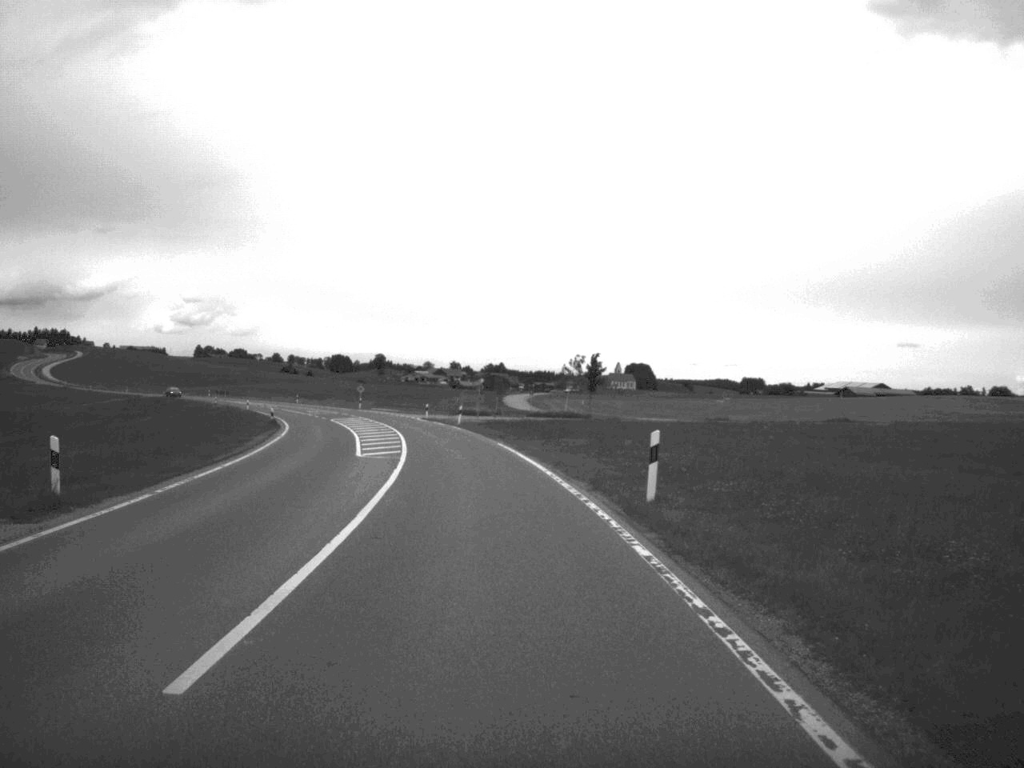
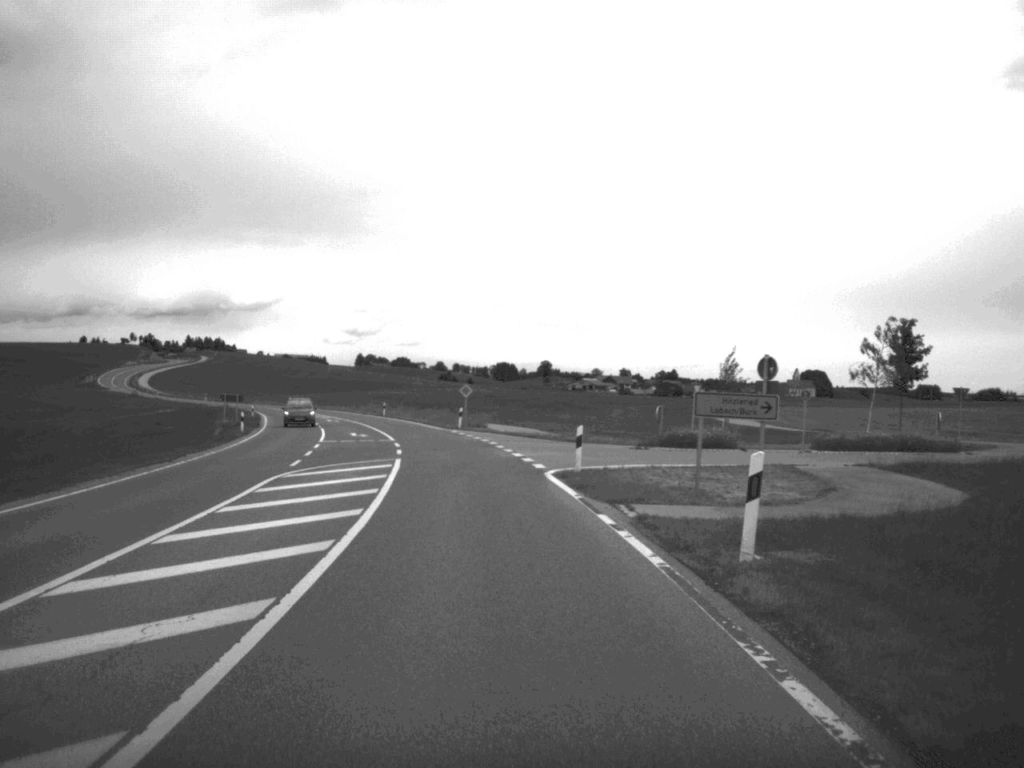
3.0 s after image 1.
(-4.0, +57.9) m; -8°
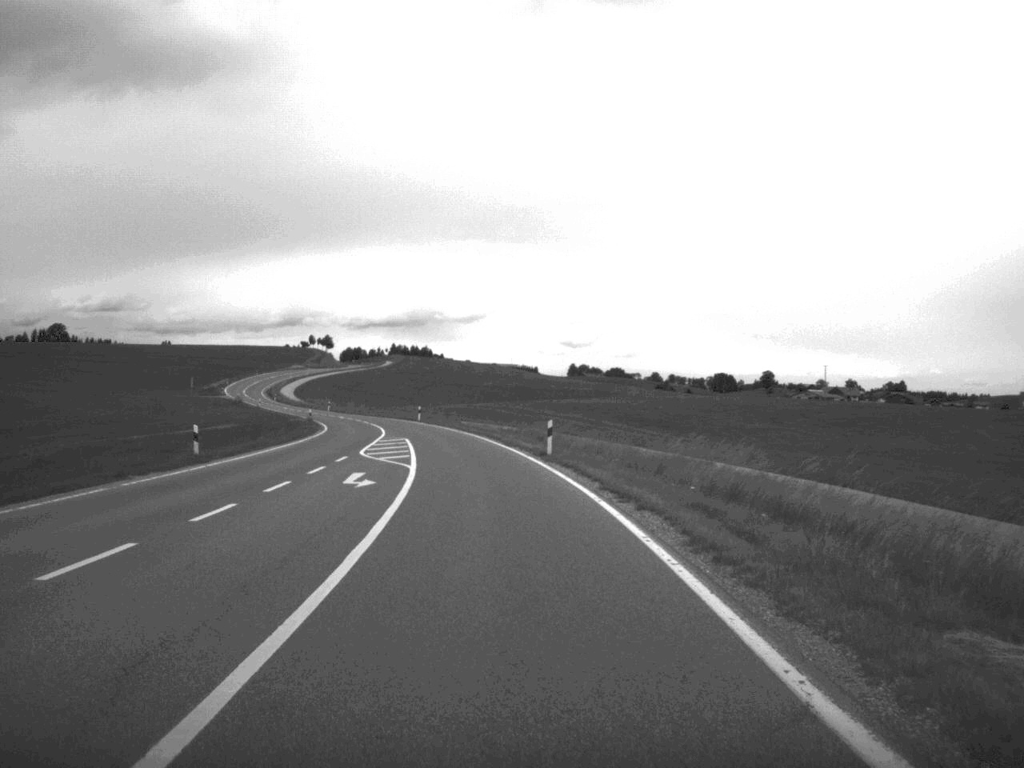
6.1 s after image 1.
(-5.2, +60.9) m; -10°
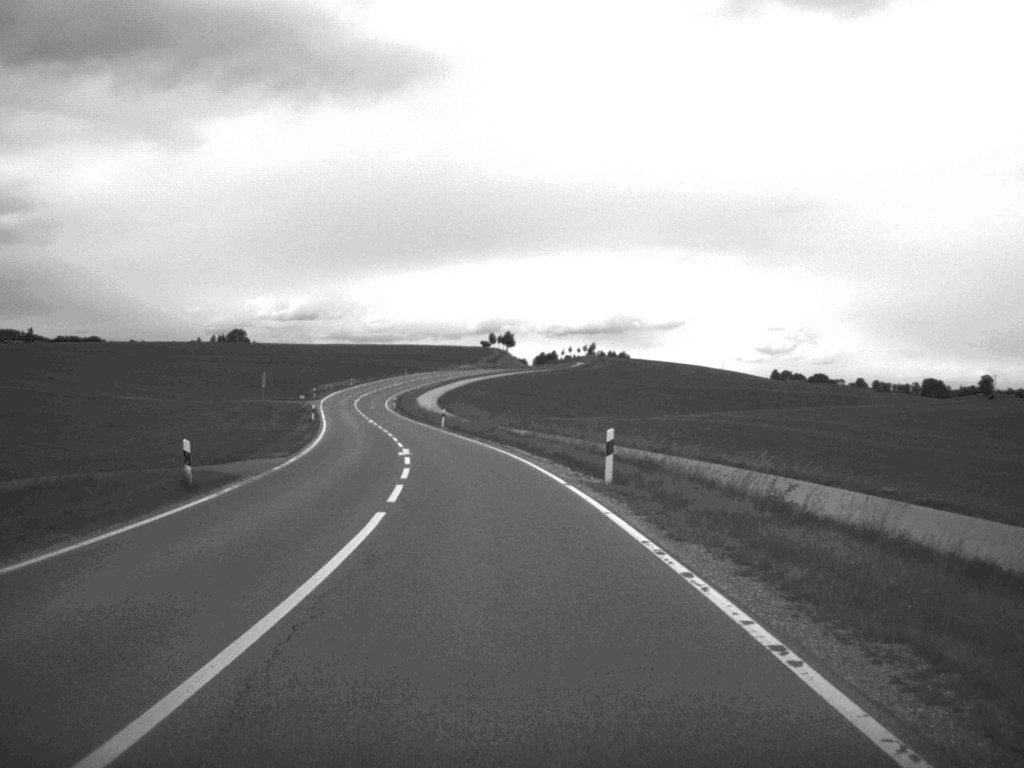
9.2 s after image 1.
(-5.2, +65.7) m; -9°
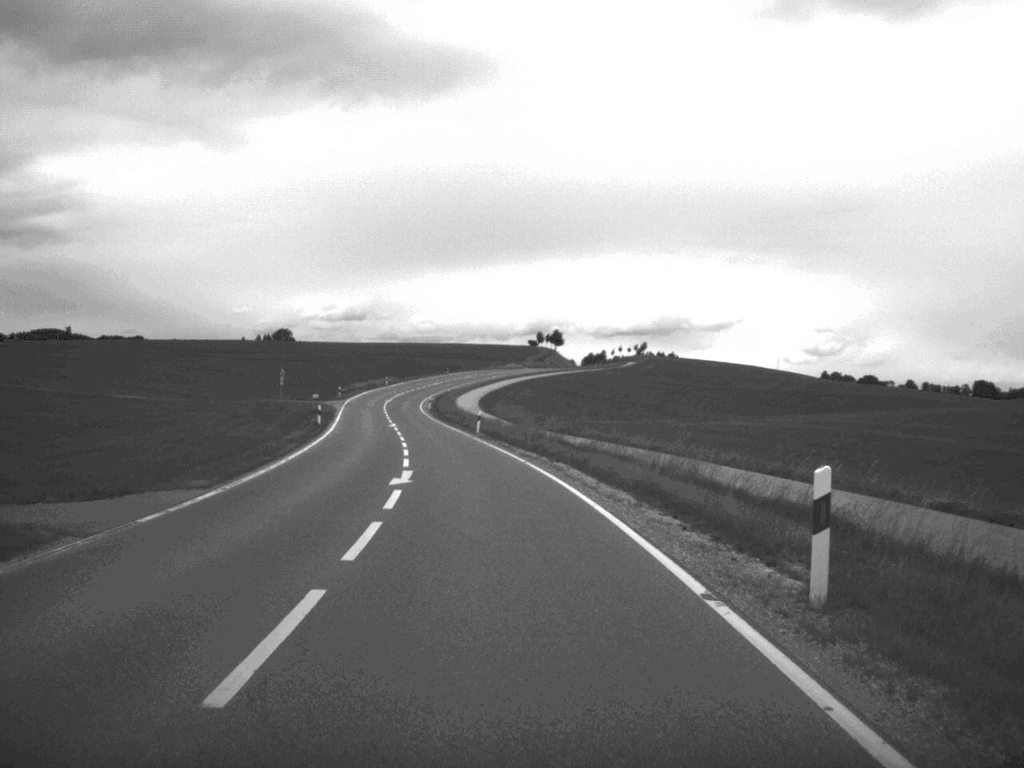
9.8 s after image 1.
(-0.3, +13.7) m; -2°
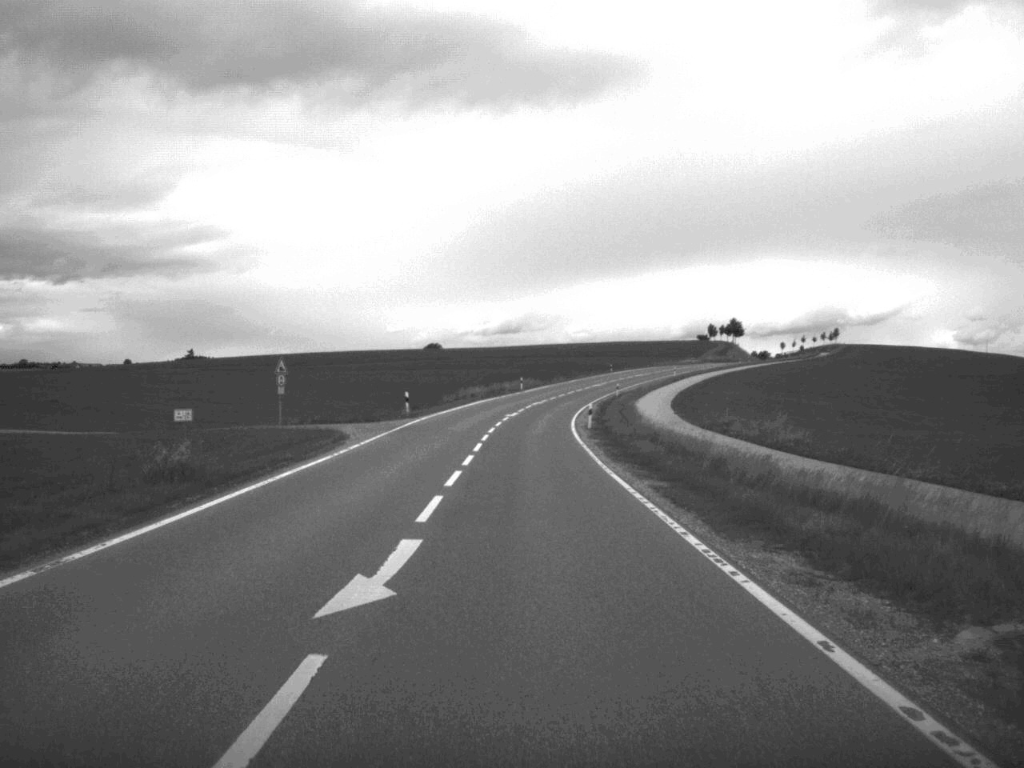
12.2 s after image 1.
(-4.2, +56.0) m; -7°
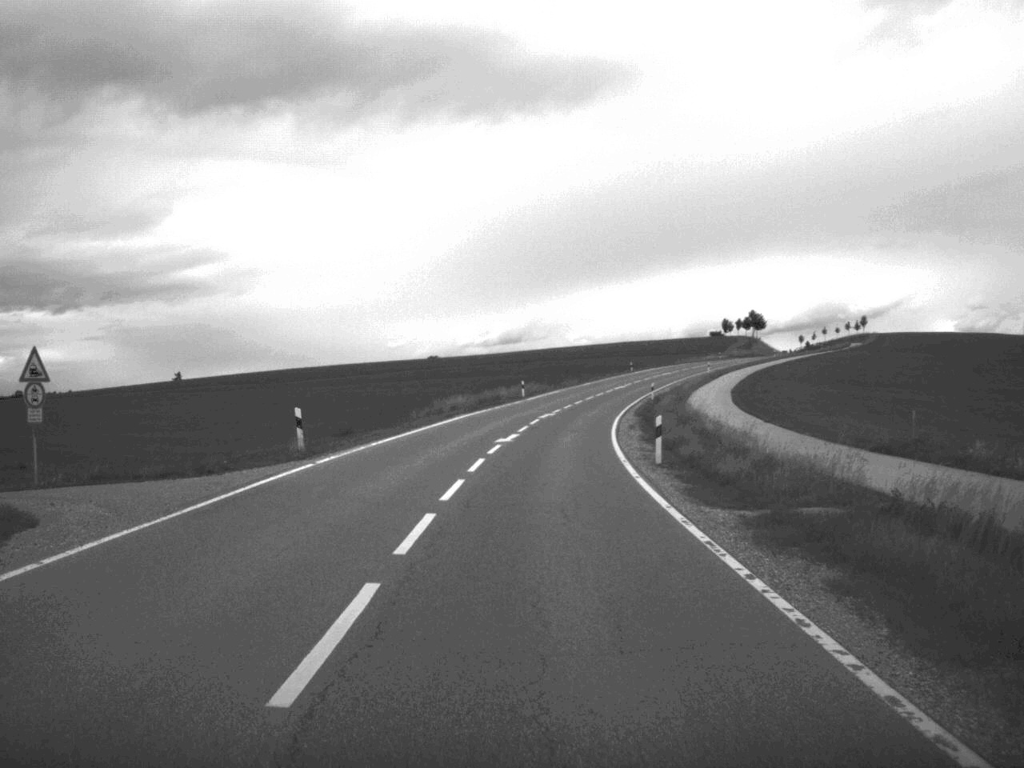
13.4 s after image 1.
(-0.1, +27.0) m; 0°
